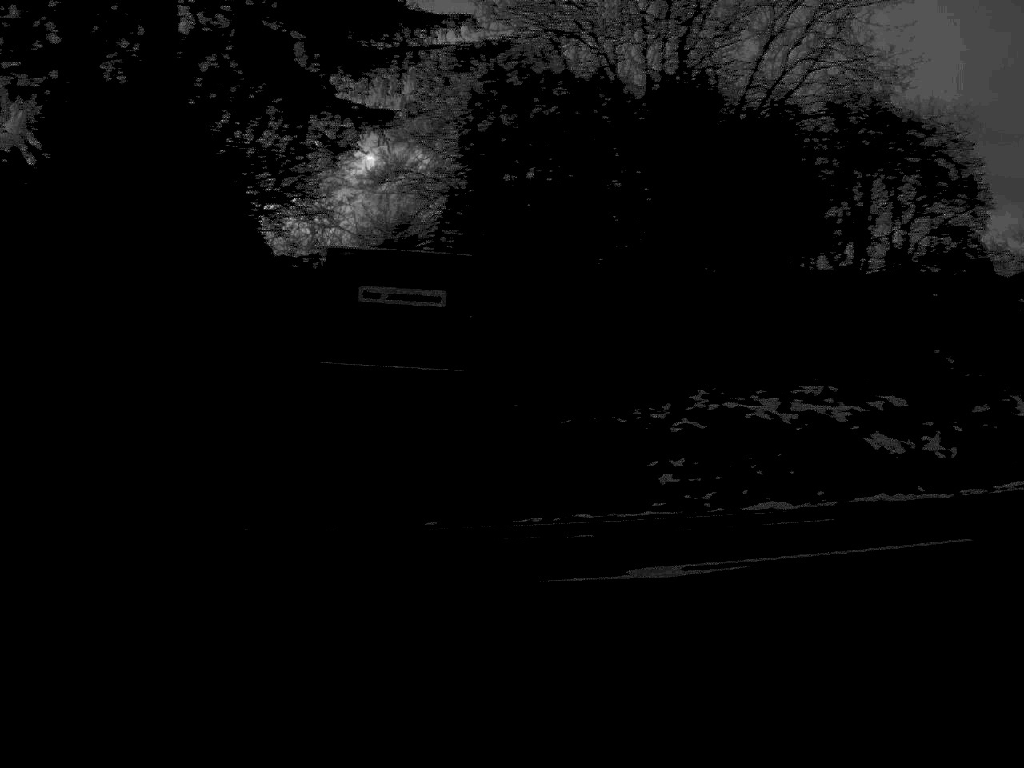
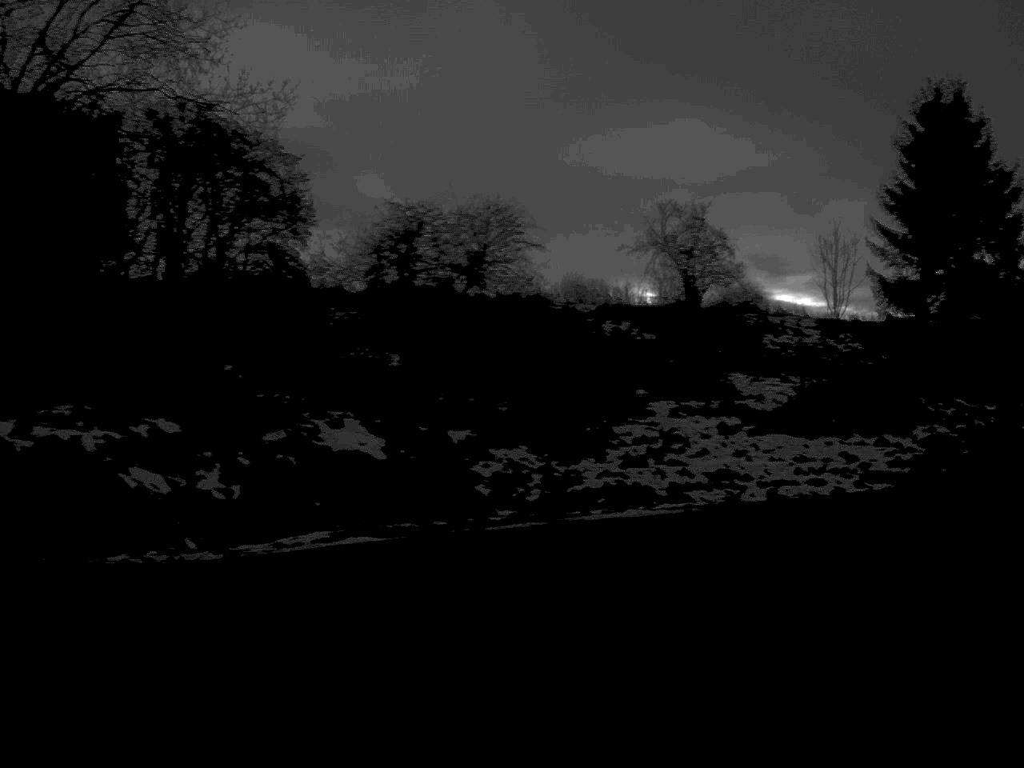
(+1.3, +5.0) m; +30°
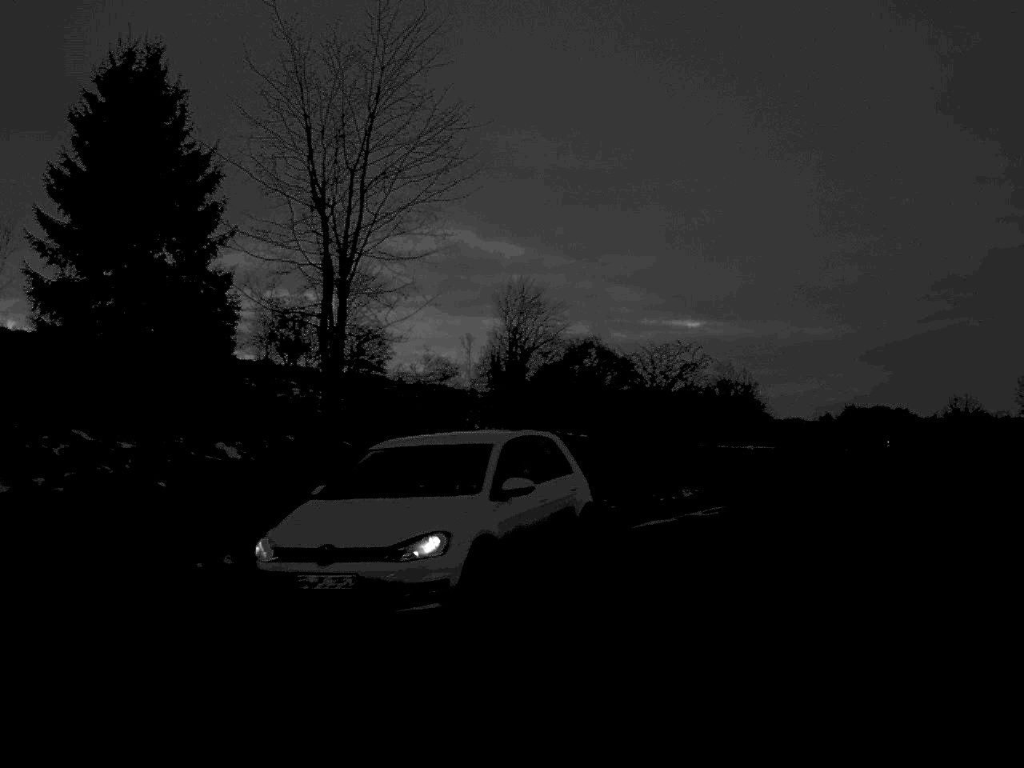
(+3.9, +10.6) m; +35°
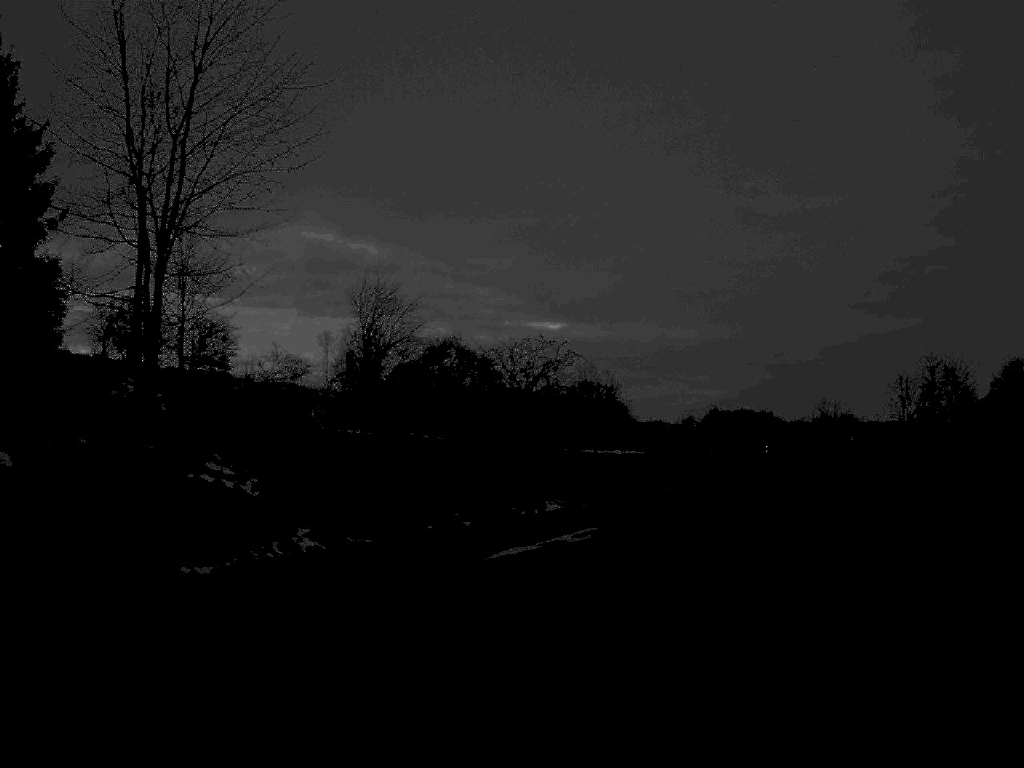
(+0.2, +3.9) m; +6°
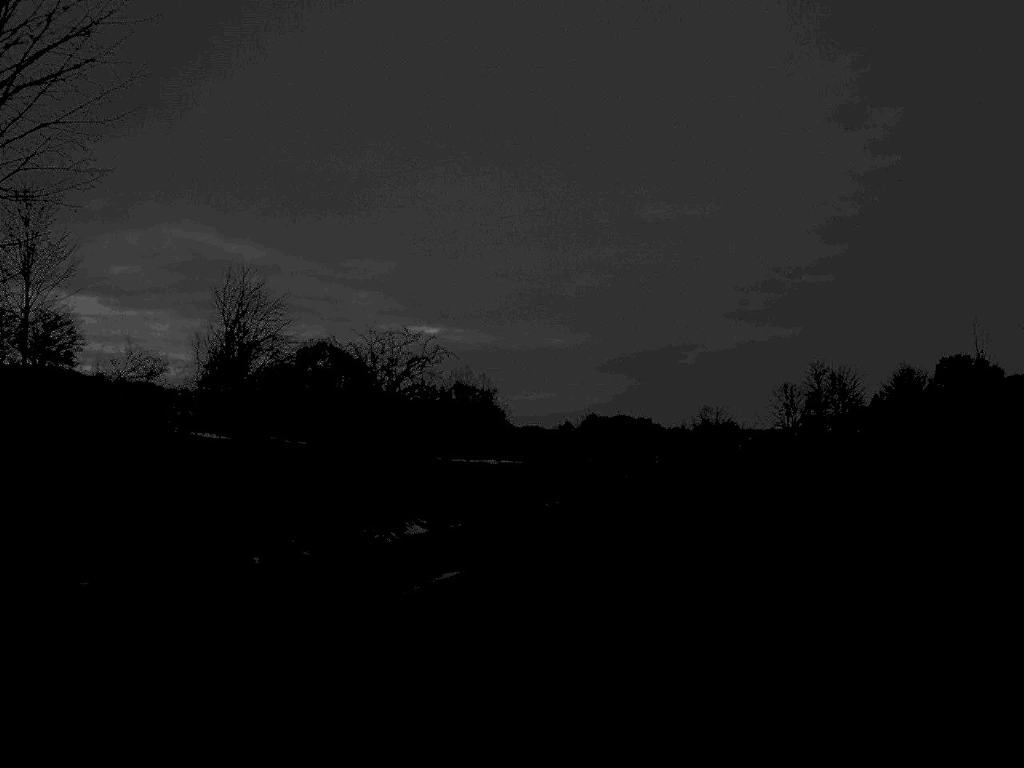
(+0.2, +4.7) m; +5°
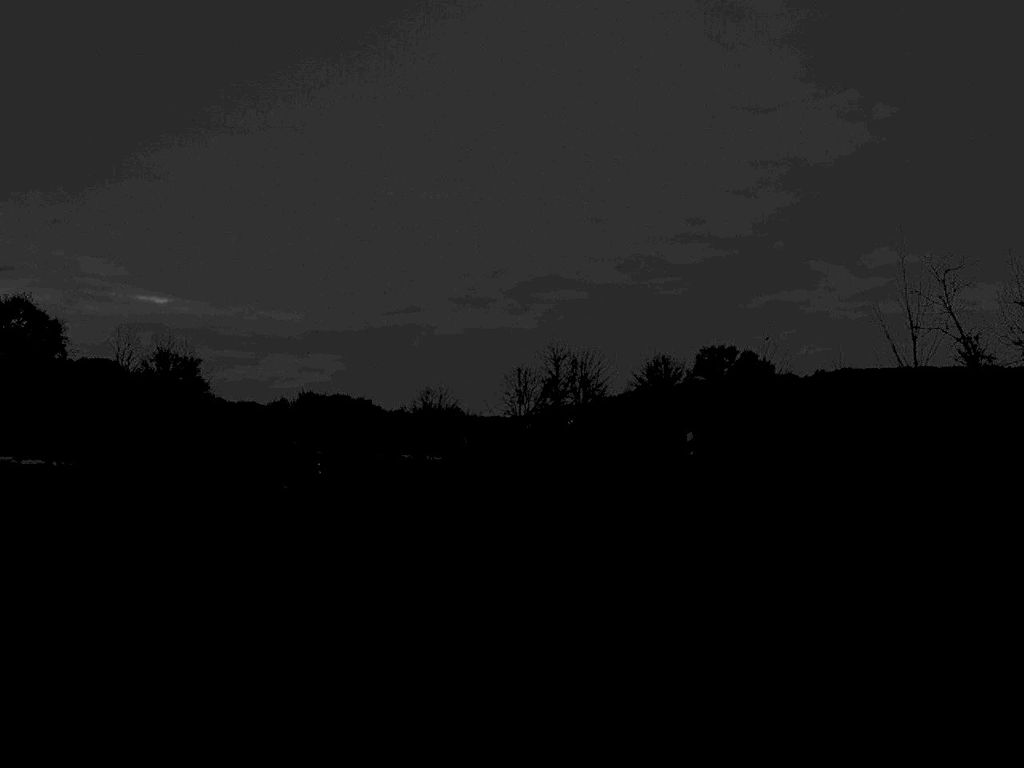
(+2.9, +20.3) m; +12°
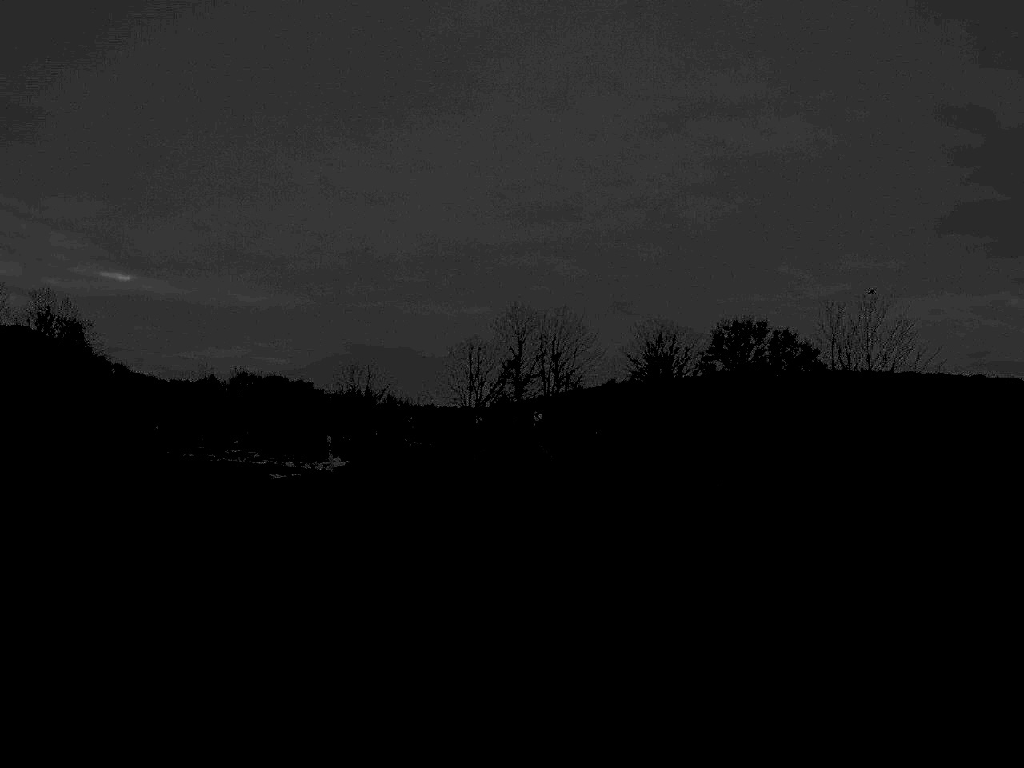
(+0.9, +37.9) m; +2°
